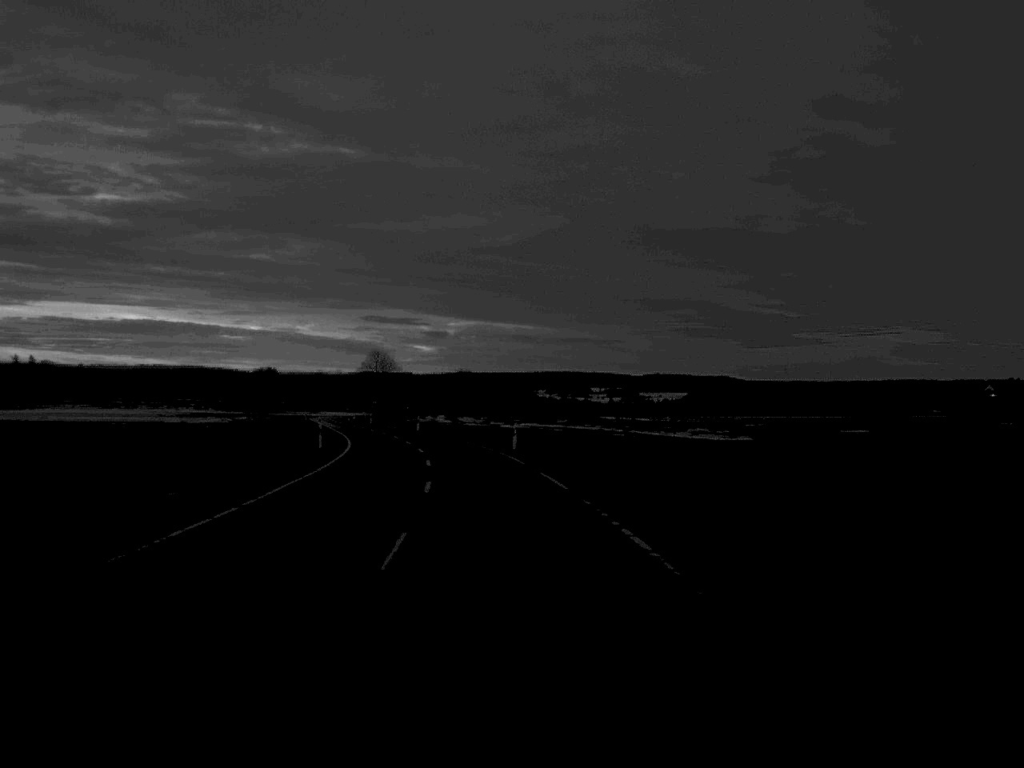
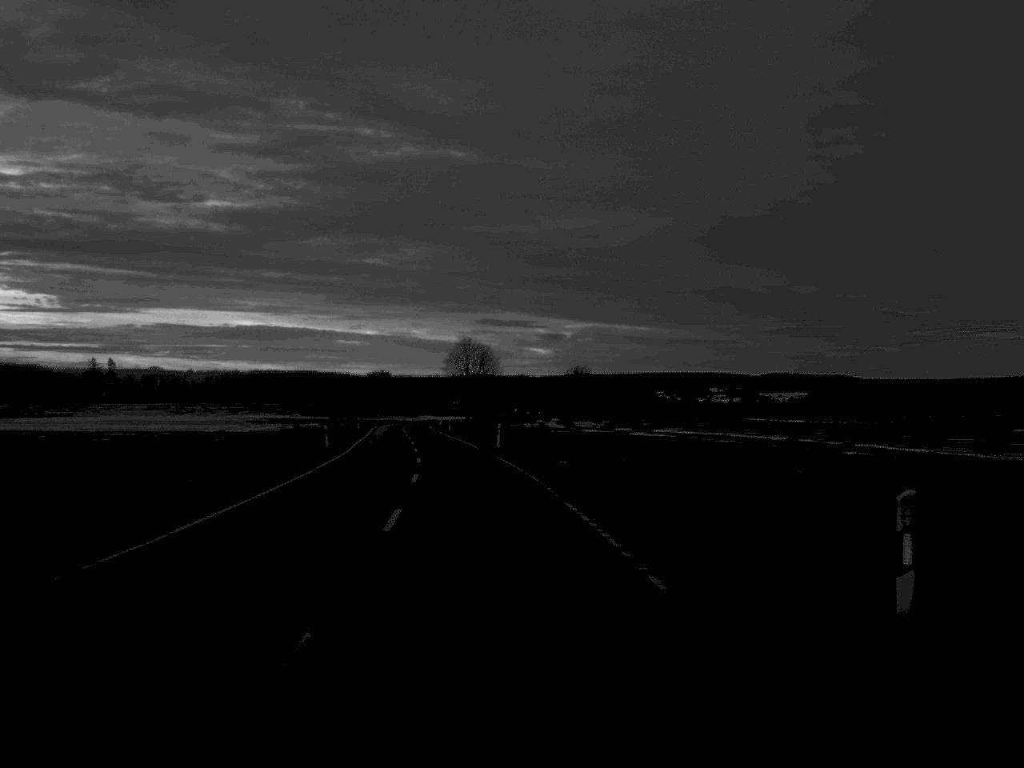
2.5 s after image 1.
(-1.8, +42.8) m; -5°
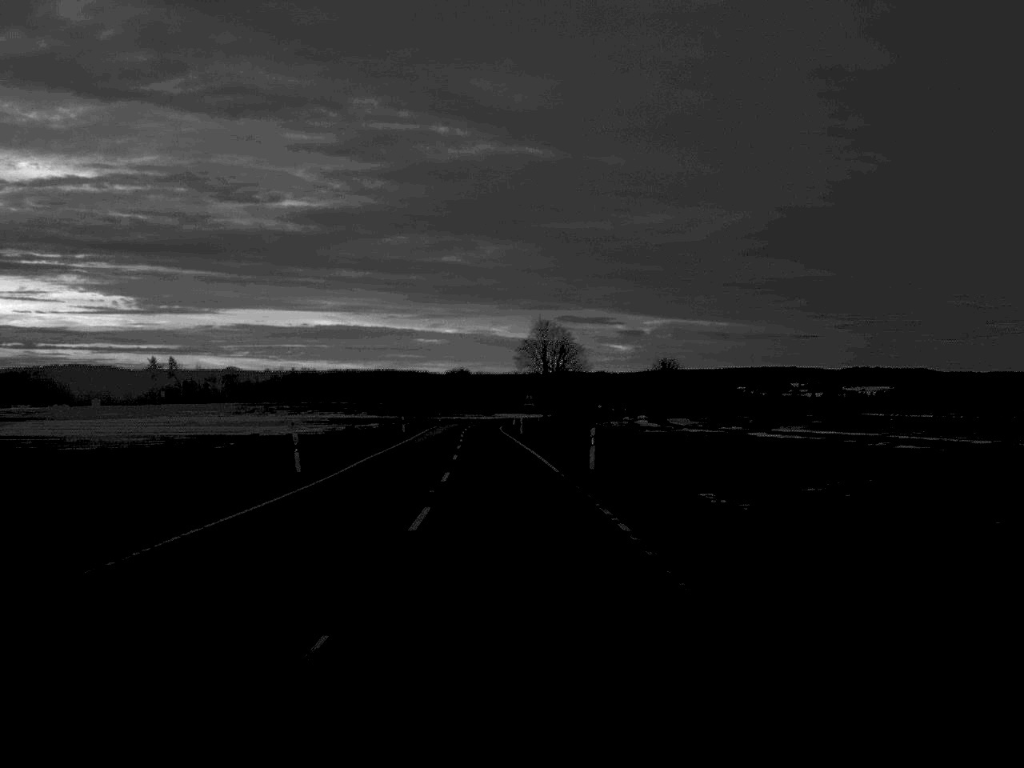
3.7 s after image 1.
(-0.8, +24.0) m; -4°
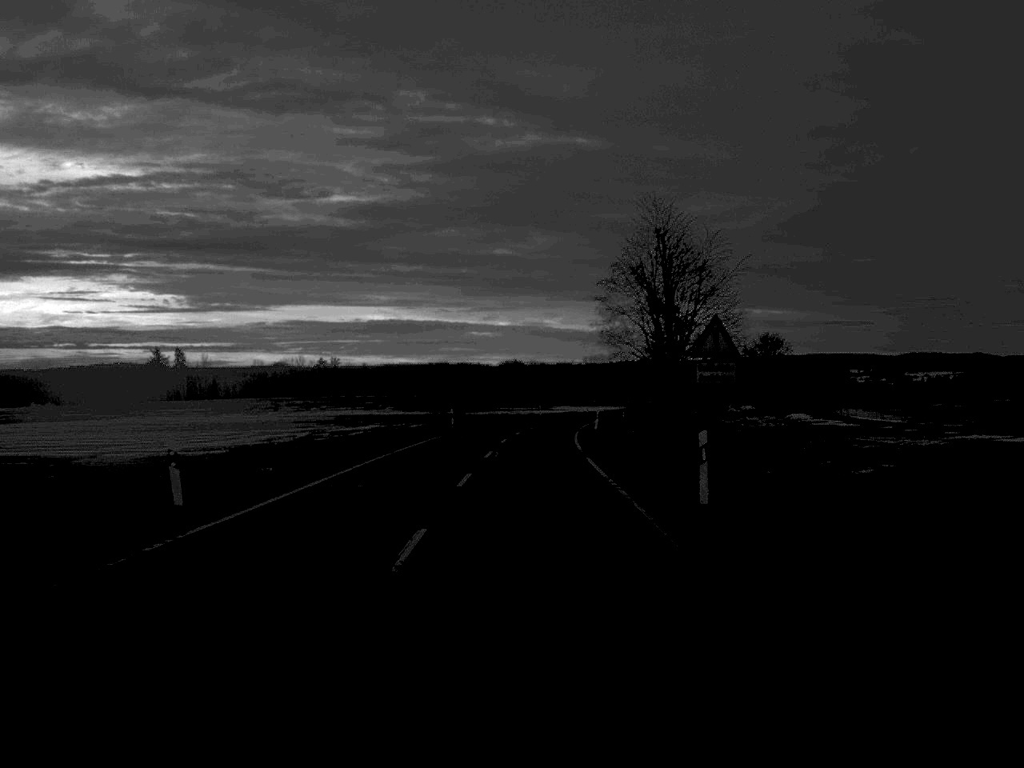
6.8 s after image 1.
(-1.9, +64.3) m; -2°
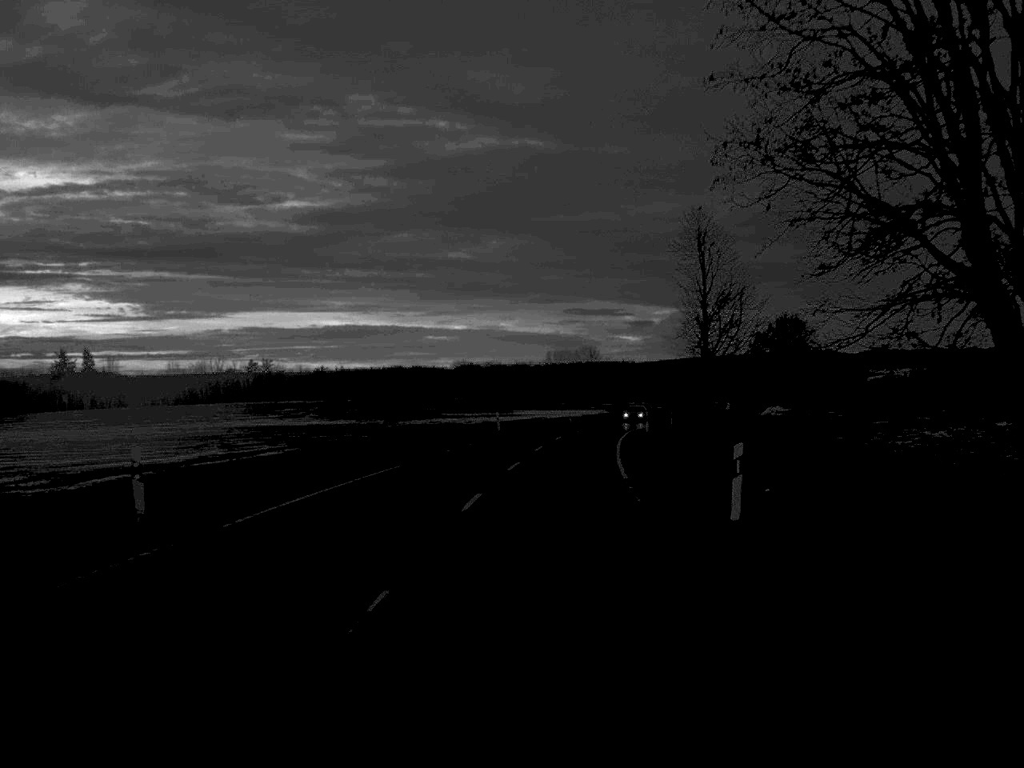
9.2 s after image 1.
(+0.6, +52.1) m; +2°
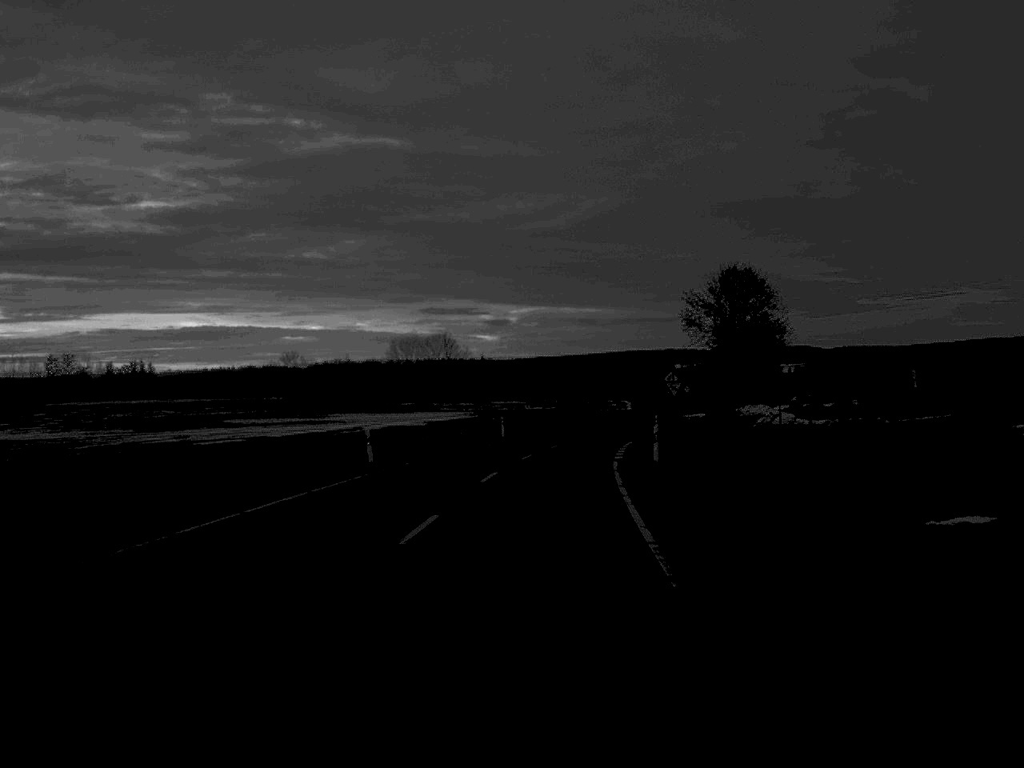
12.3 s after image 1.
(+3.7, +63.4) m; +6°
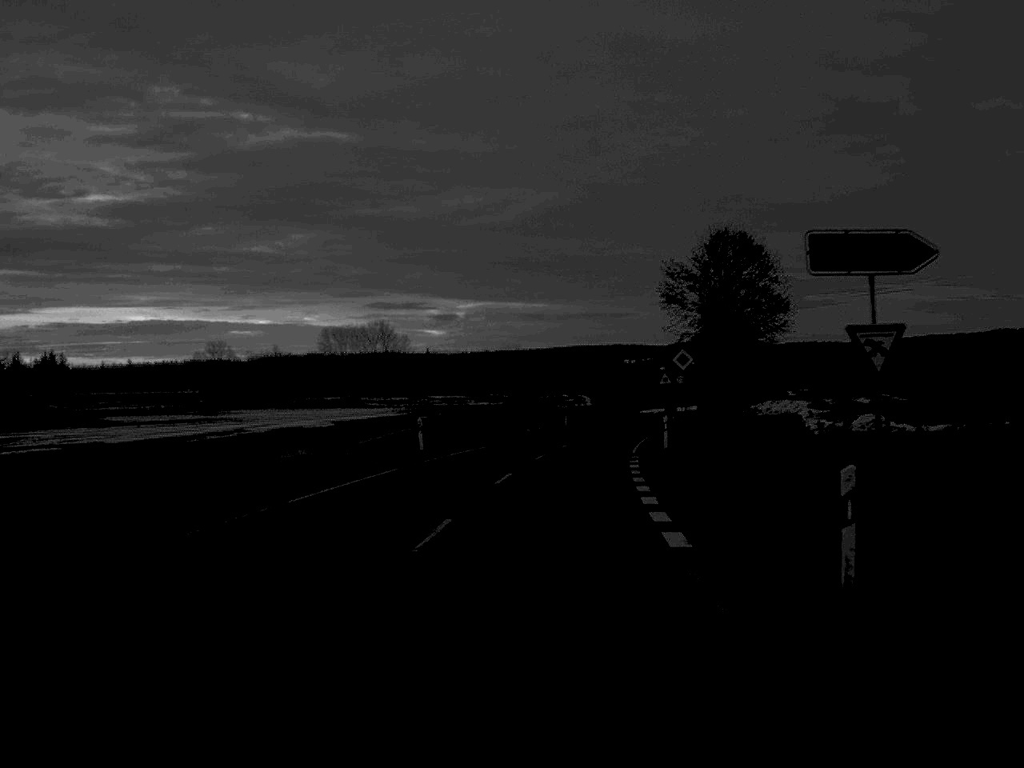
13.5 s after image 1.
(+0.5, +24.3) m; +2°
